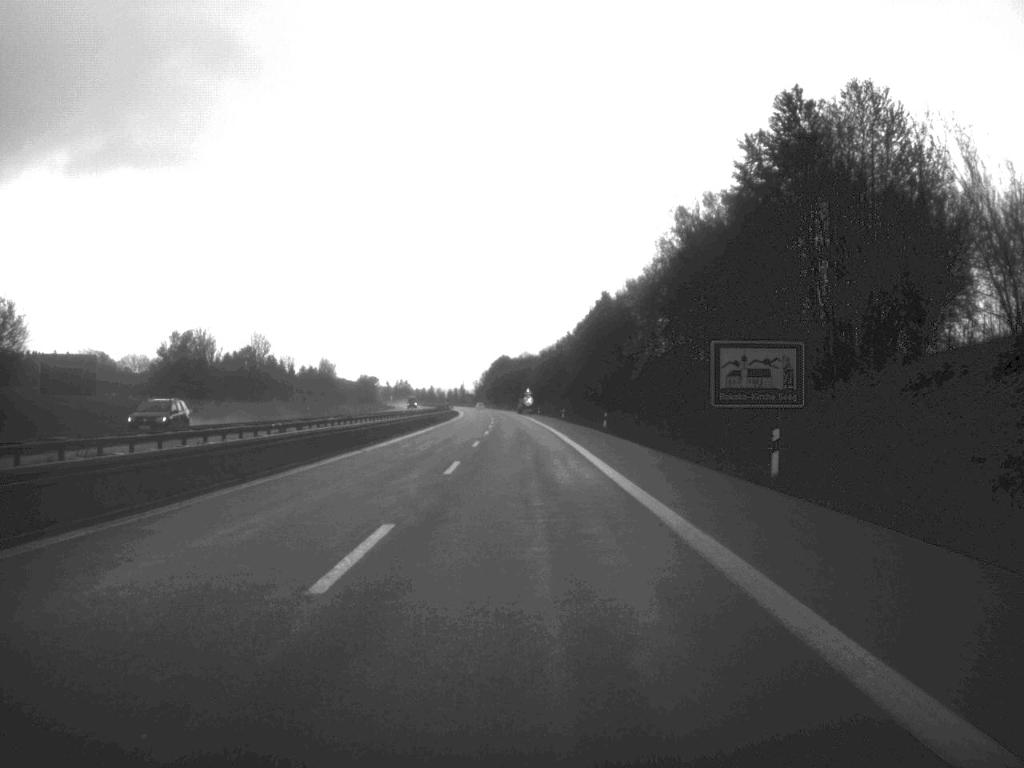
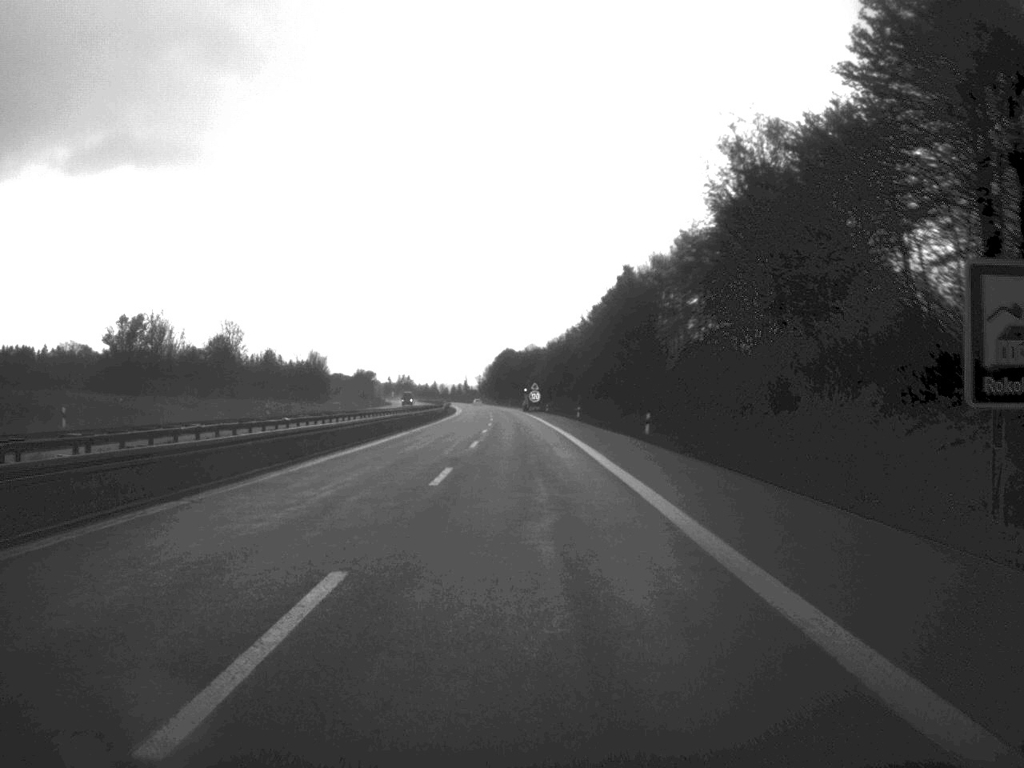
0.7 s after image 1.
(-0.1, +22.5) m; 0°
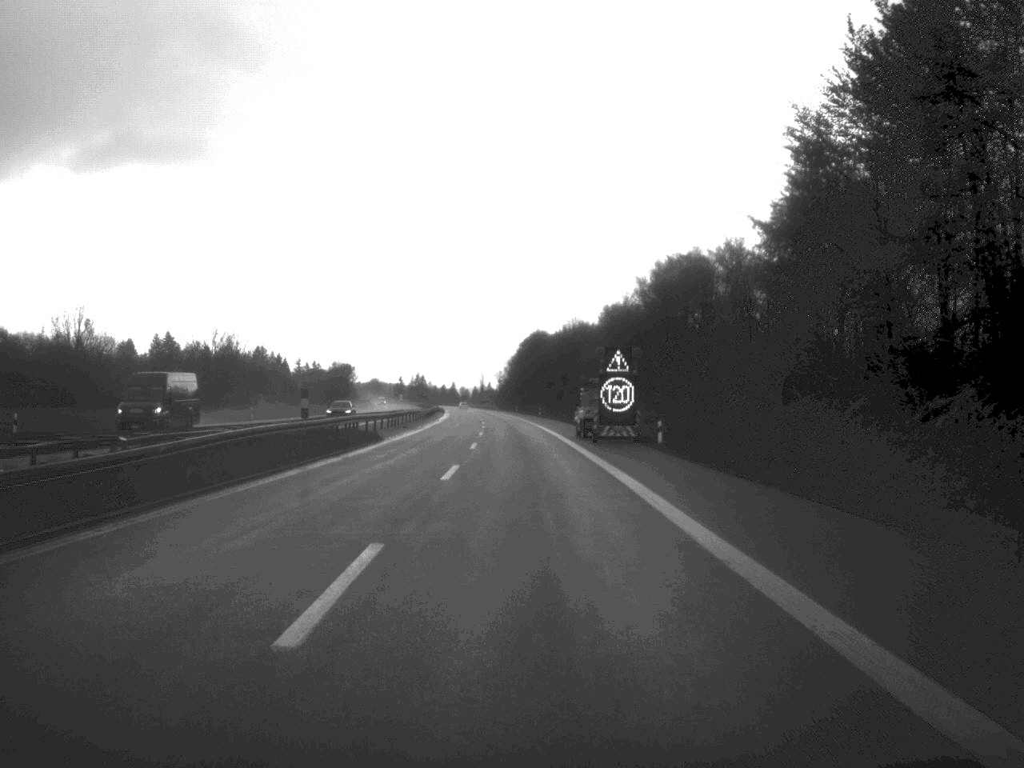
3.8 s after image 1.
(-1.3, +103.6) m; -2°
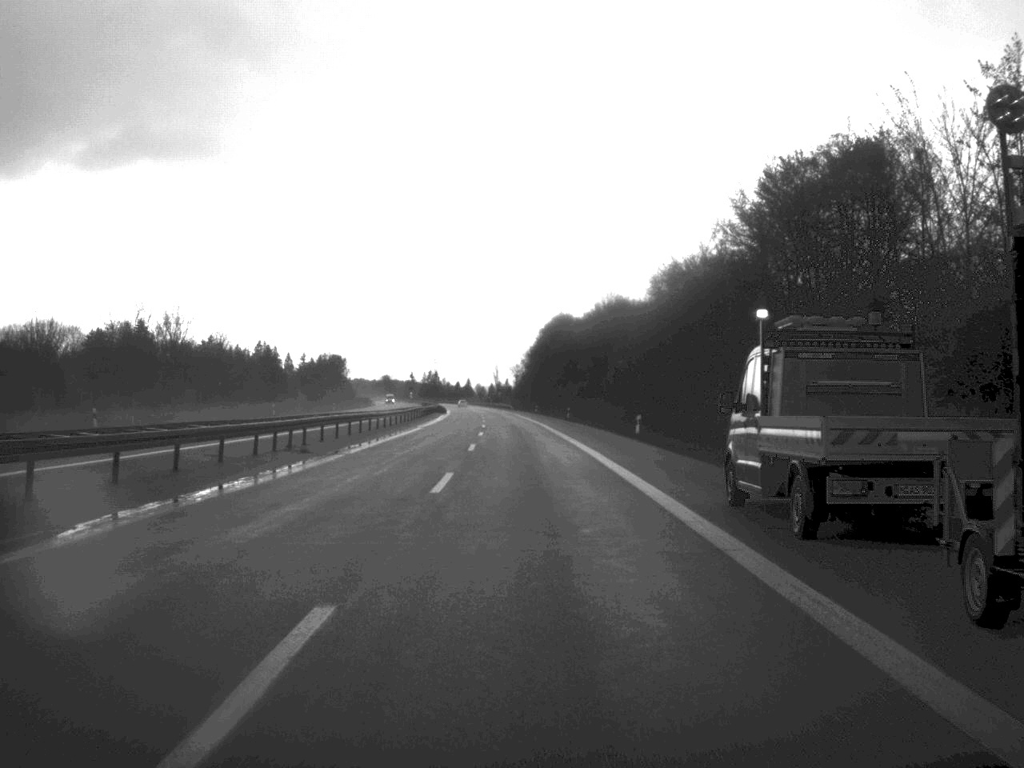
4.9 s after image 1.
(-0.3, +39.9) m; -1°
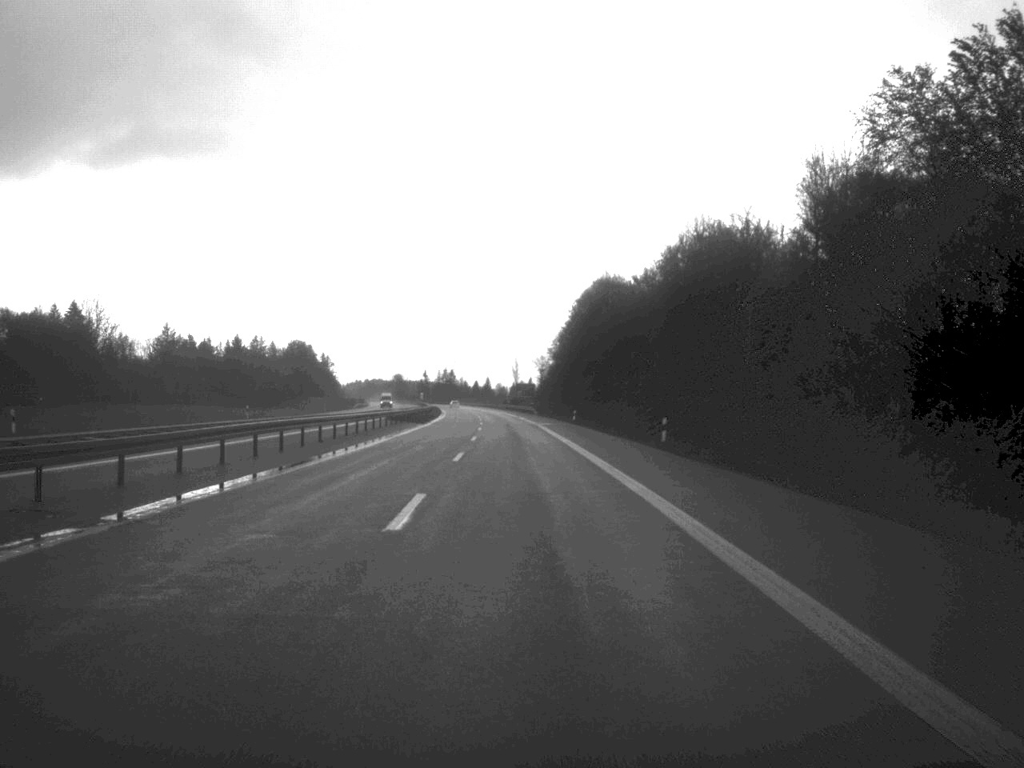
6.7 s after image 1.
(-0.6, +59.2) m; -1°
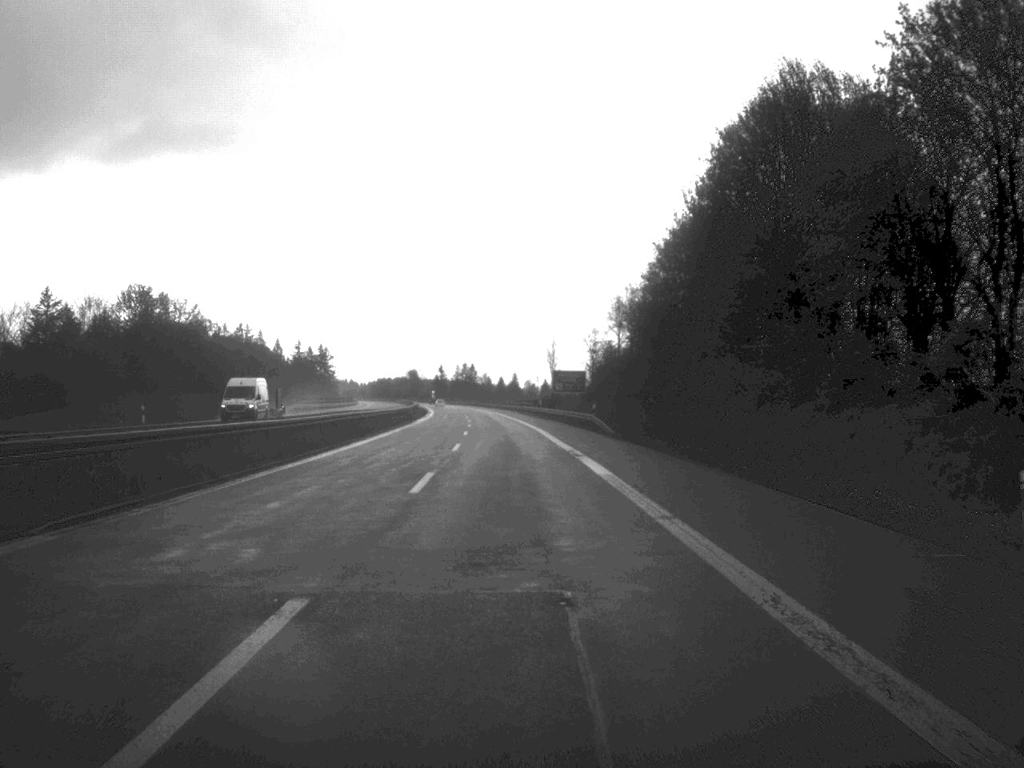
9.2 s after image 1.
(-1.2, +82.1) m; -2°
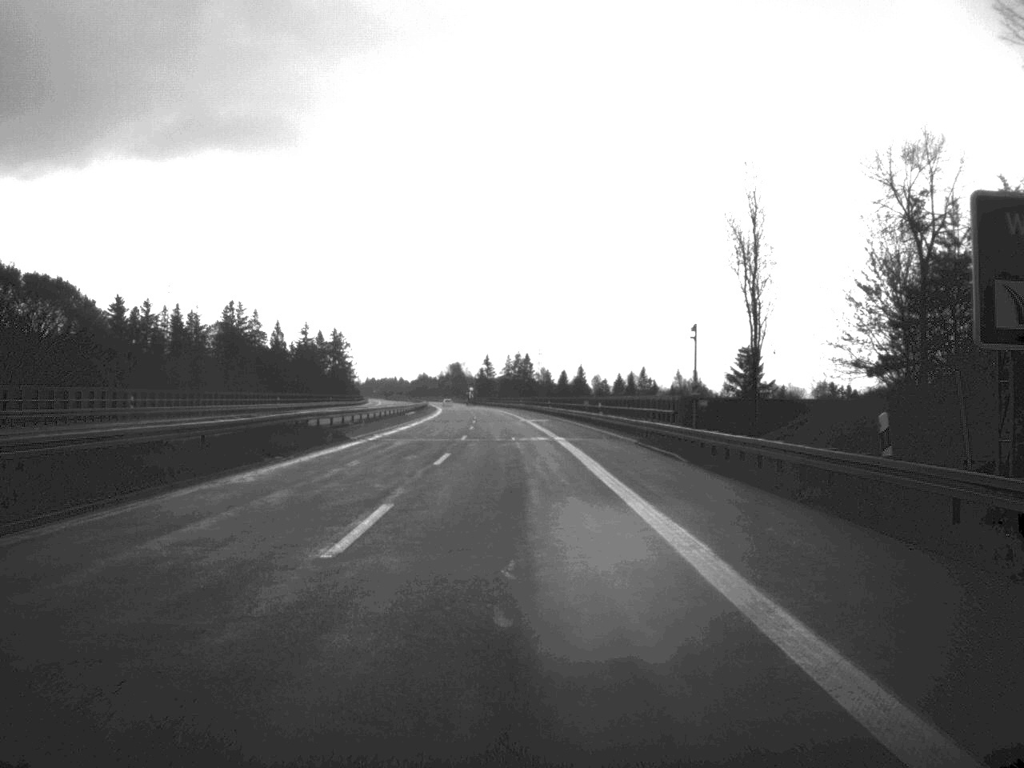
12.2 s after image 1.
(-2.5, +97.9) m; -3°
